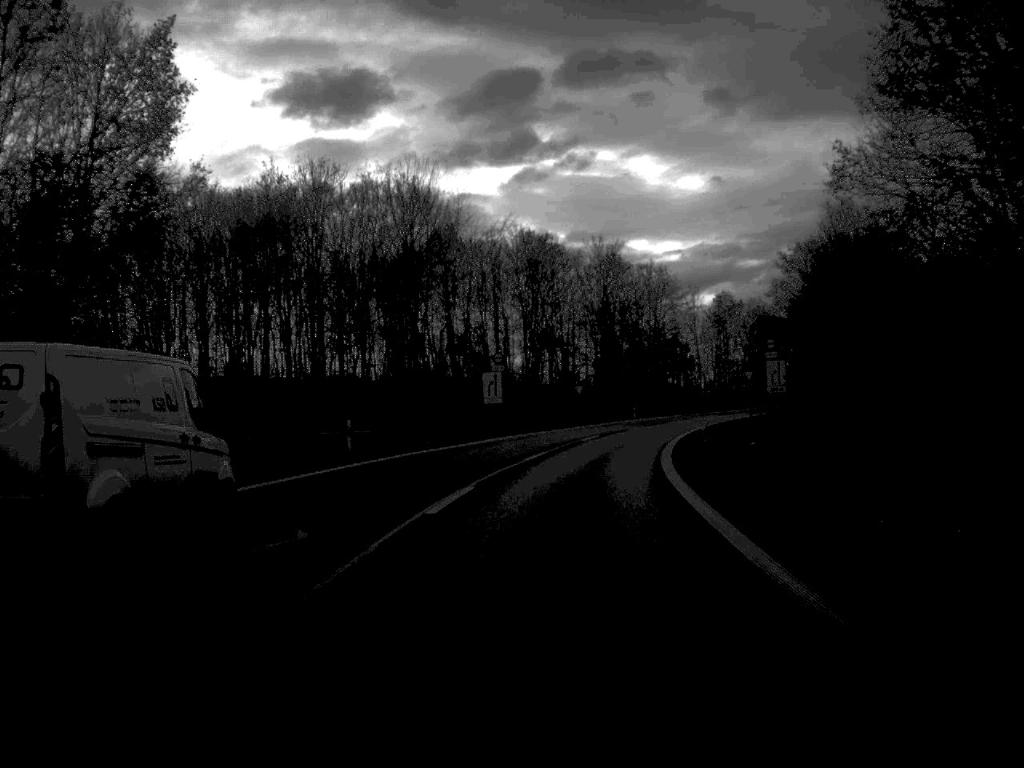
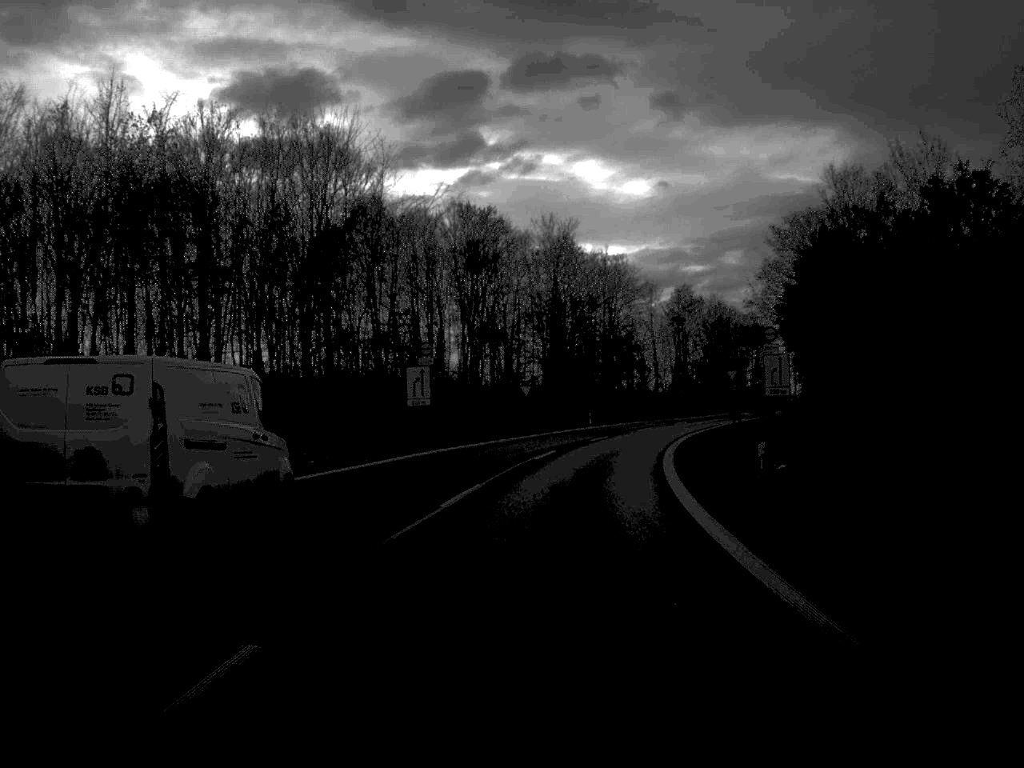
(+0.4, +15.7) m; +3°
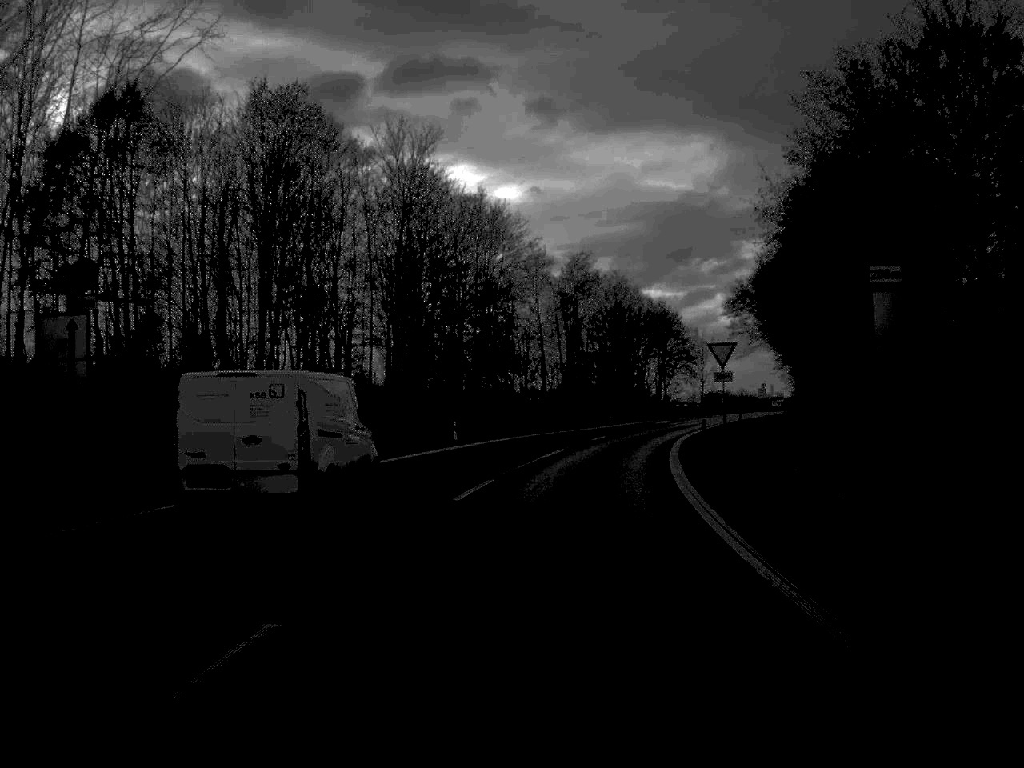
(+1.8, +35.0) m; +6°
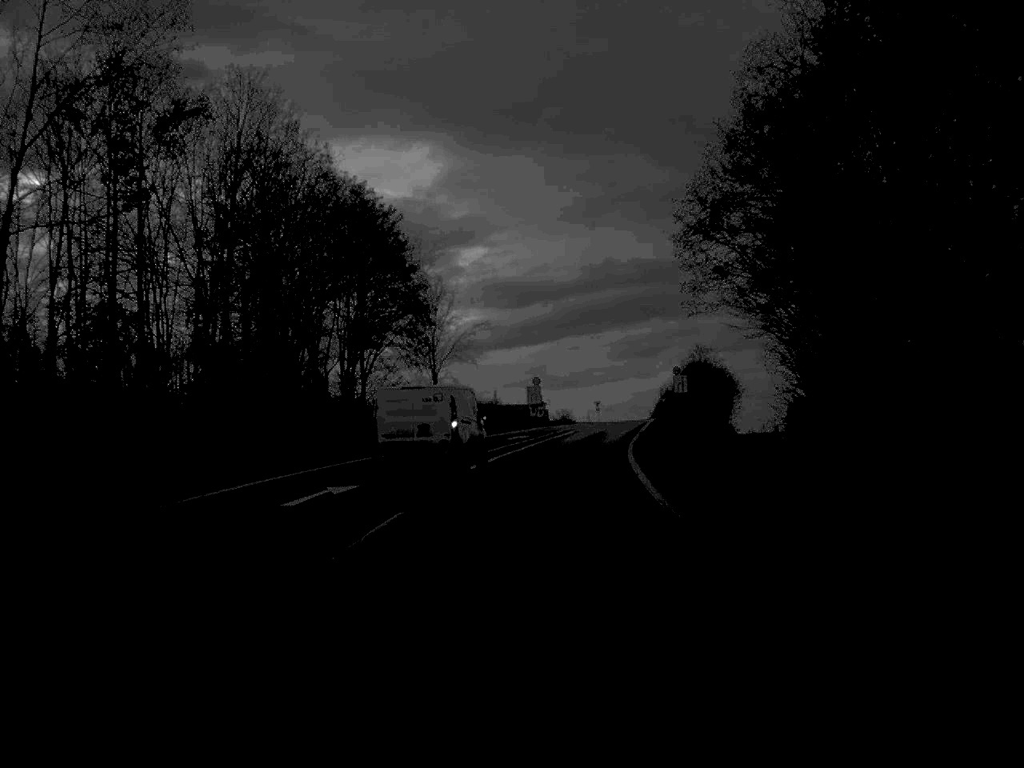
(+9.3, +79.1) m; +13°
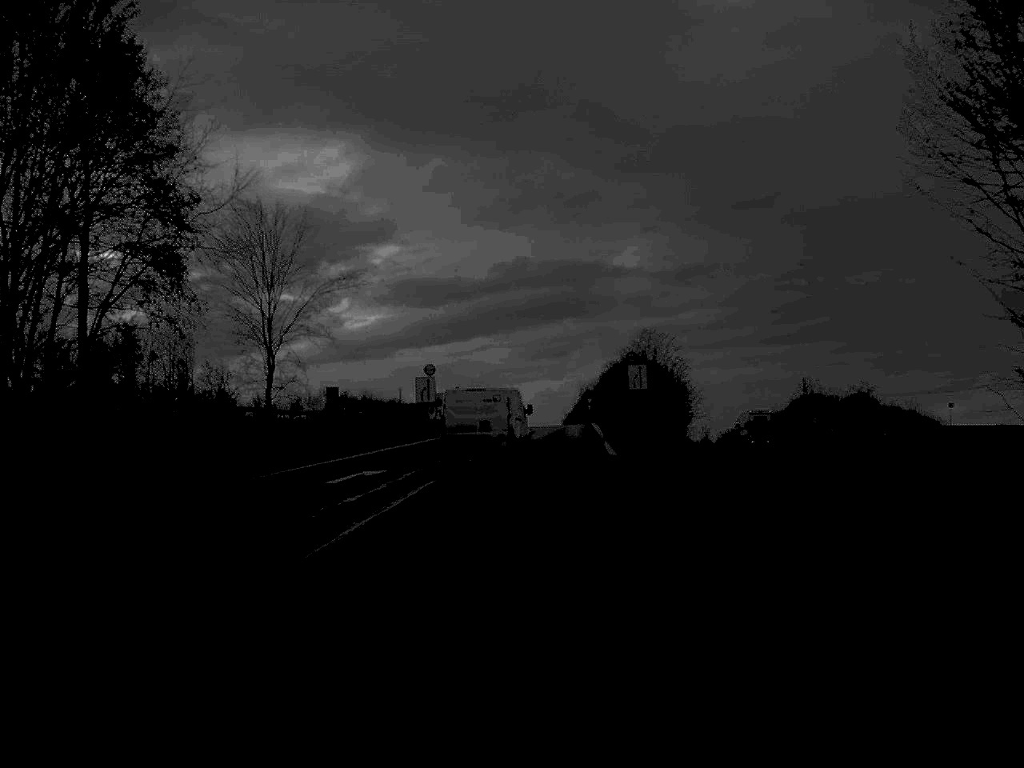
(+1.3, +34.1) m; +4°
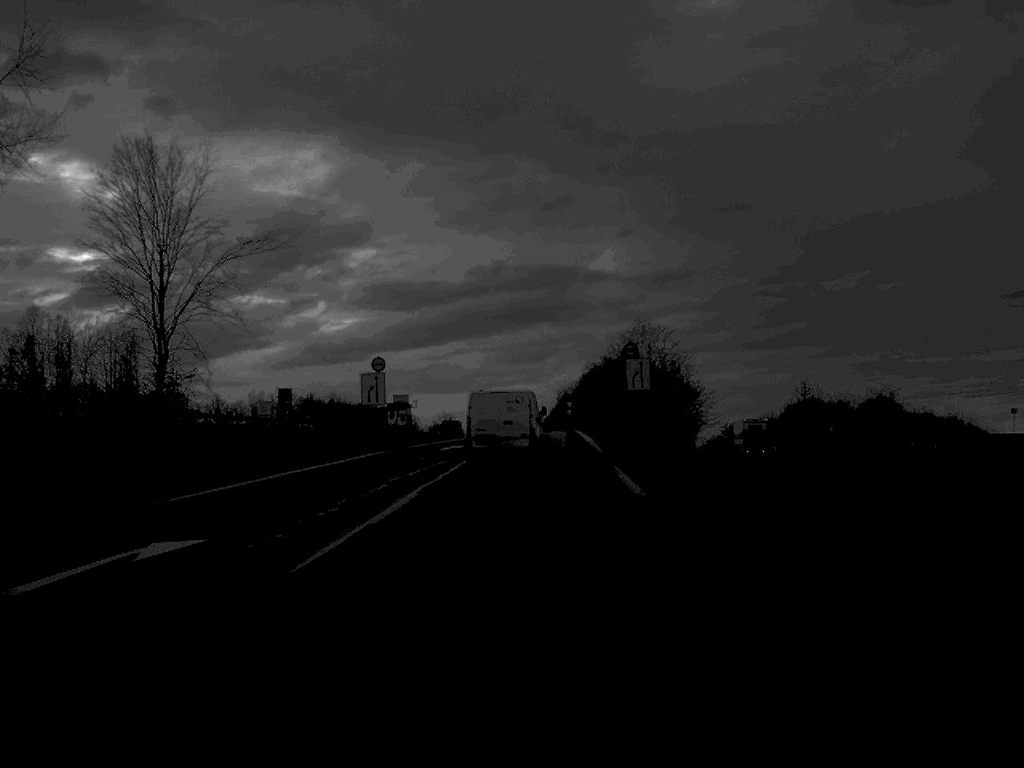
(+0.2, +15.6) m; +1°
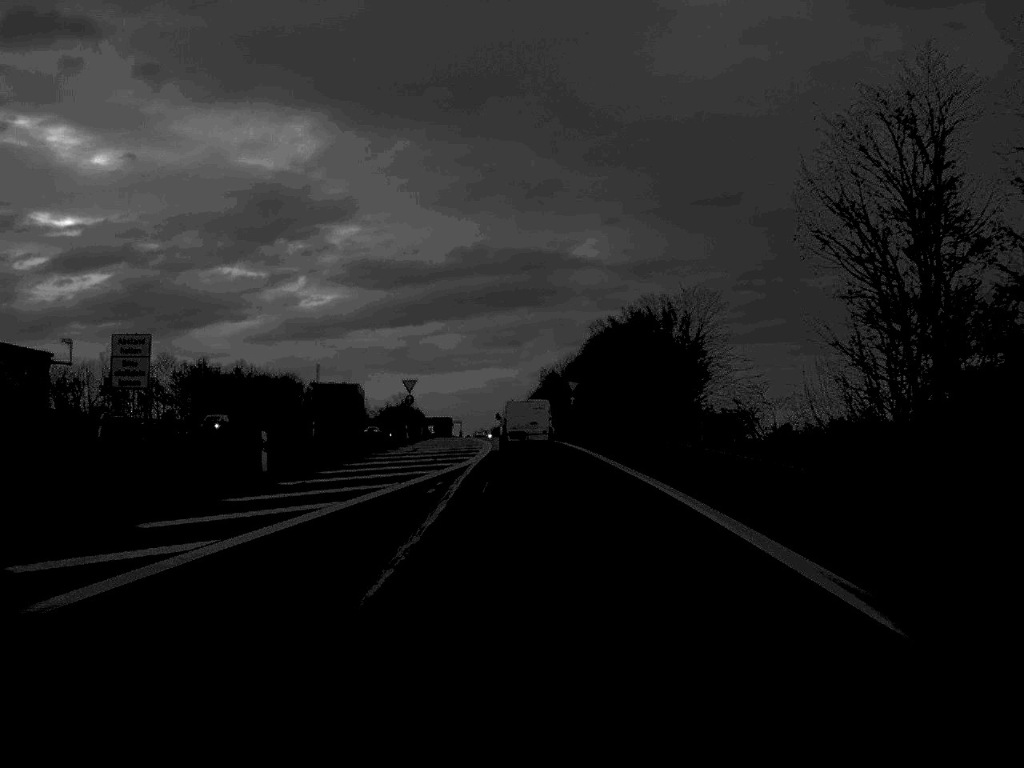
(+0.8, +82.4) m; +1°
